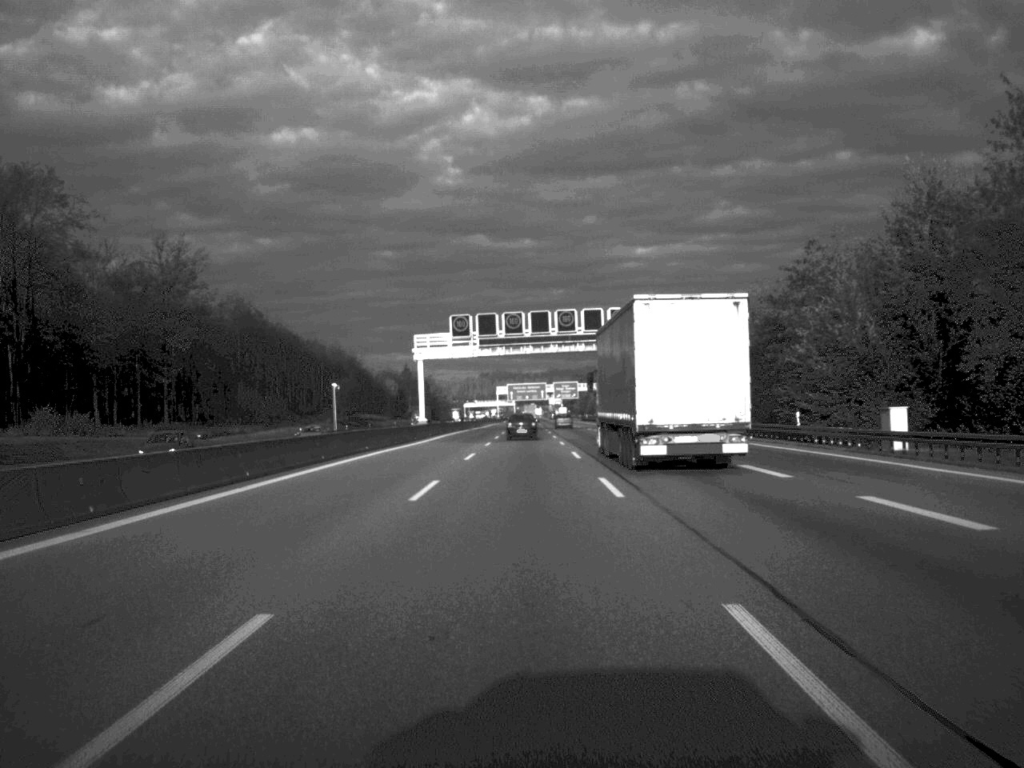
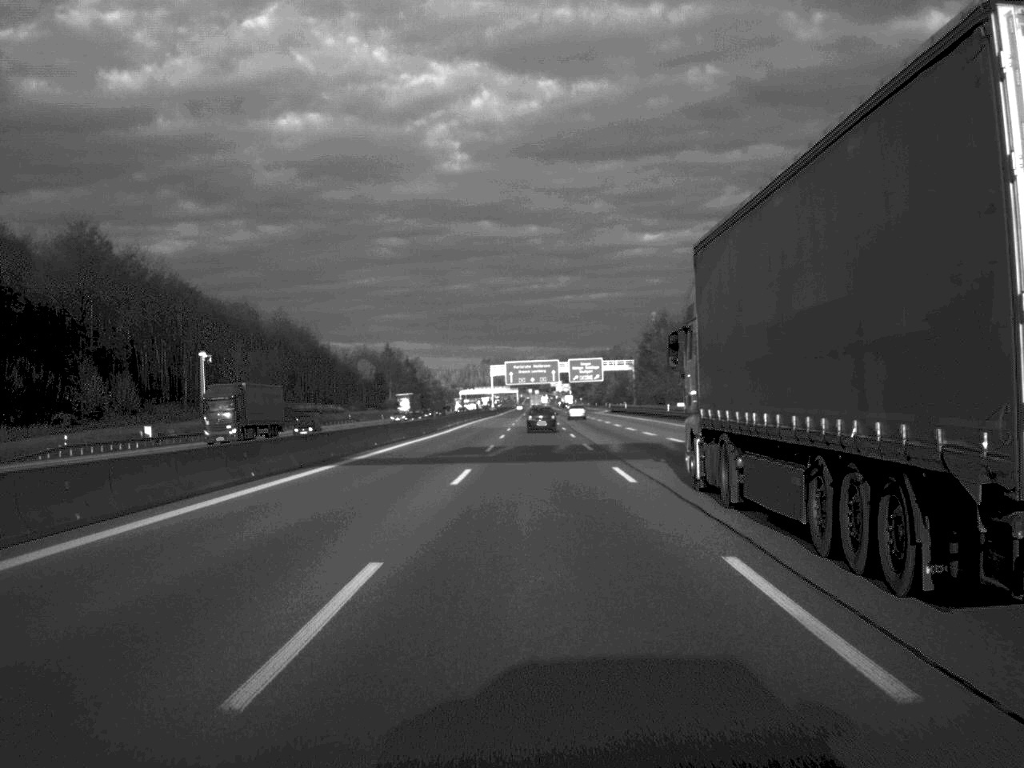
(-0.3, +85.1) m; 0°
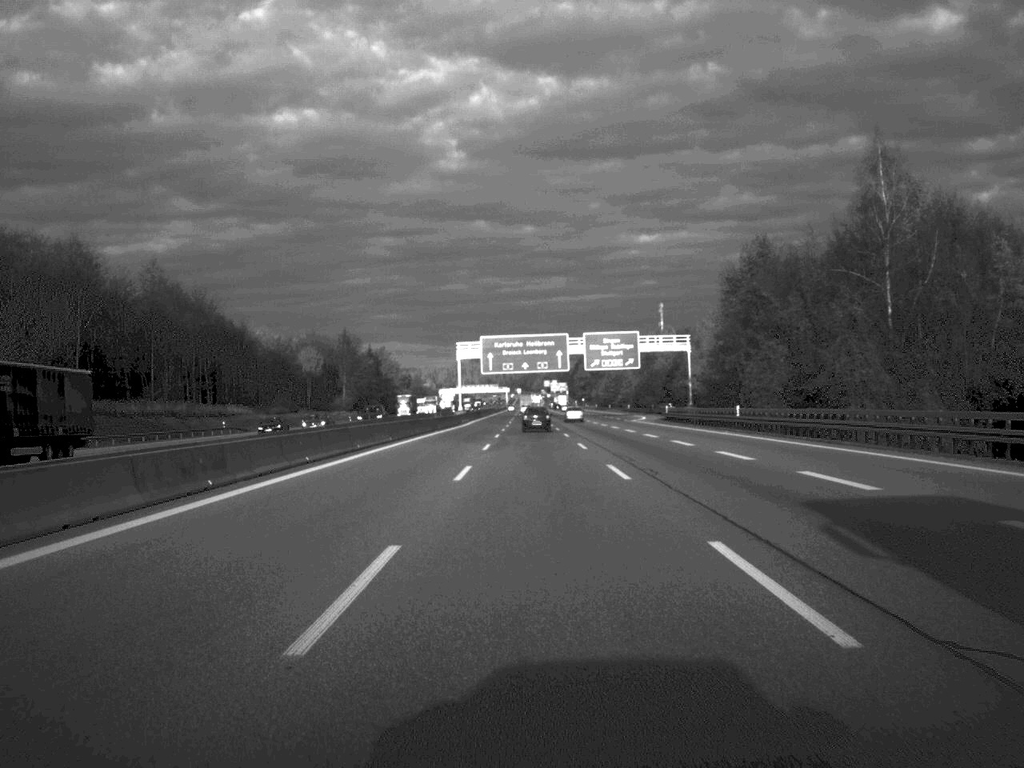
(+0.3, +88.1) m; 0°
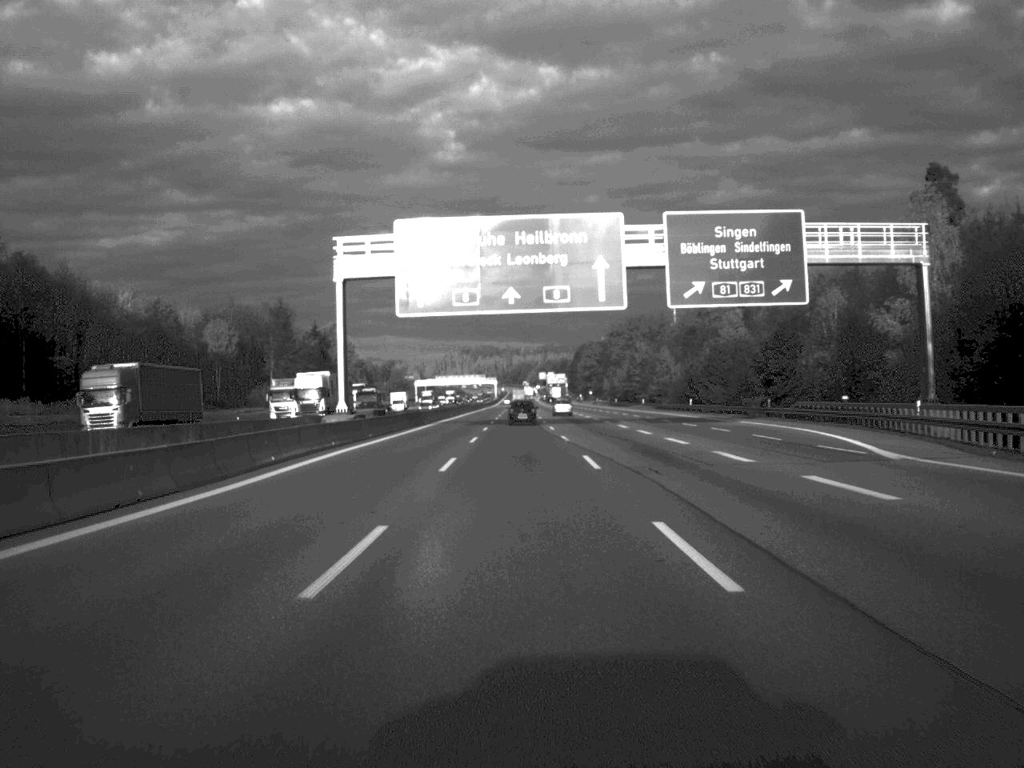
(+0.2, +86.0) m; 0°
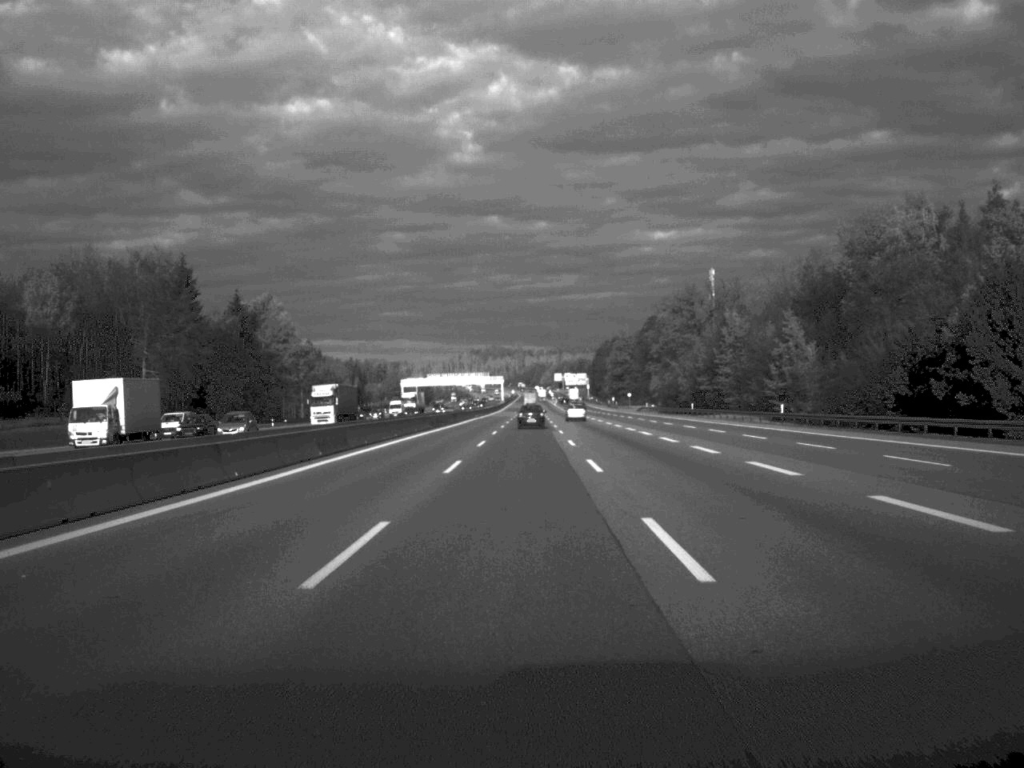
(-0.5, +88.0) m; -1°
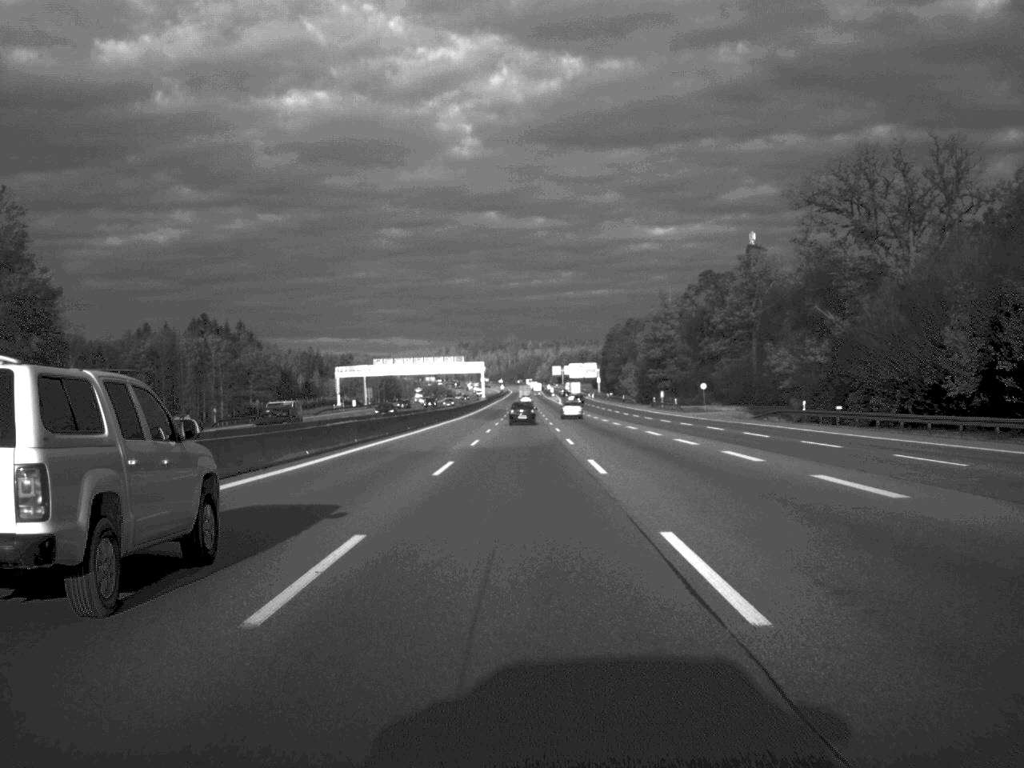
(+0.3, +108.8) m; 0°
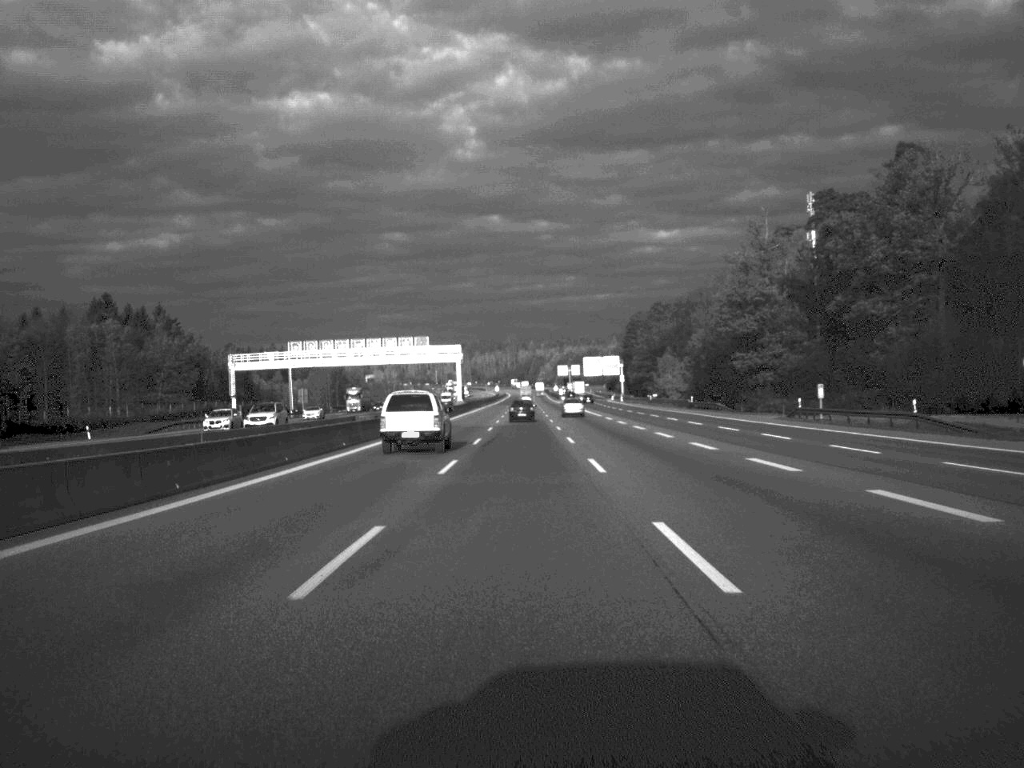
(-0.1, +88.1) m; 0°
